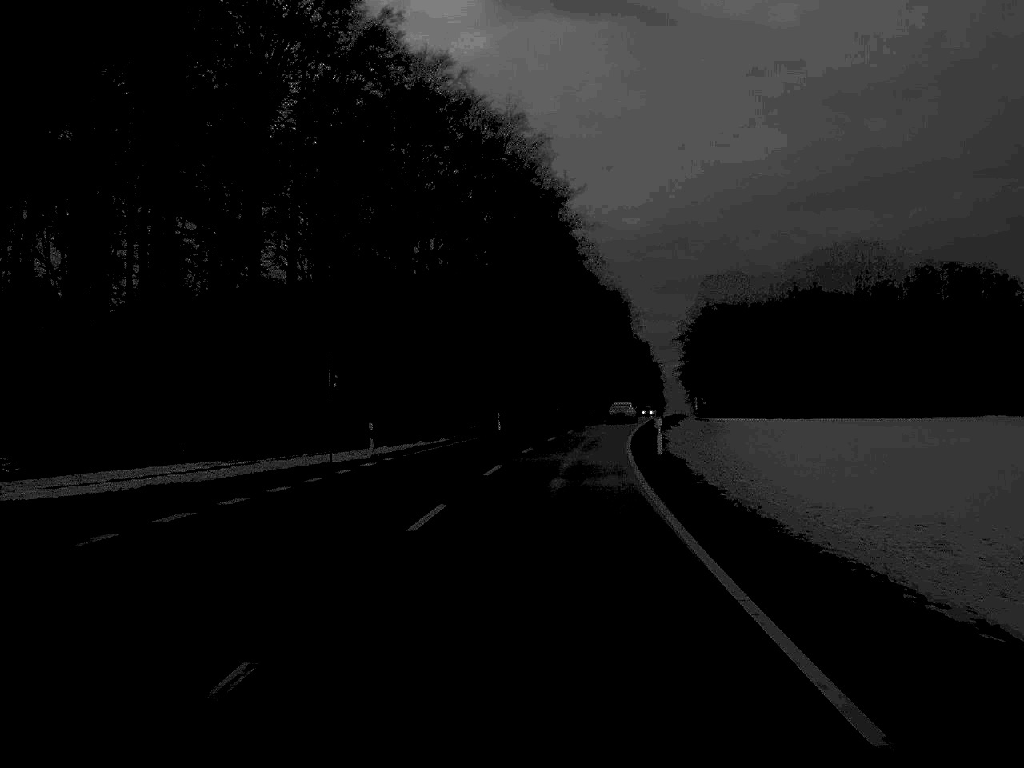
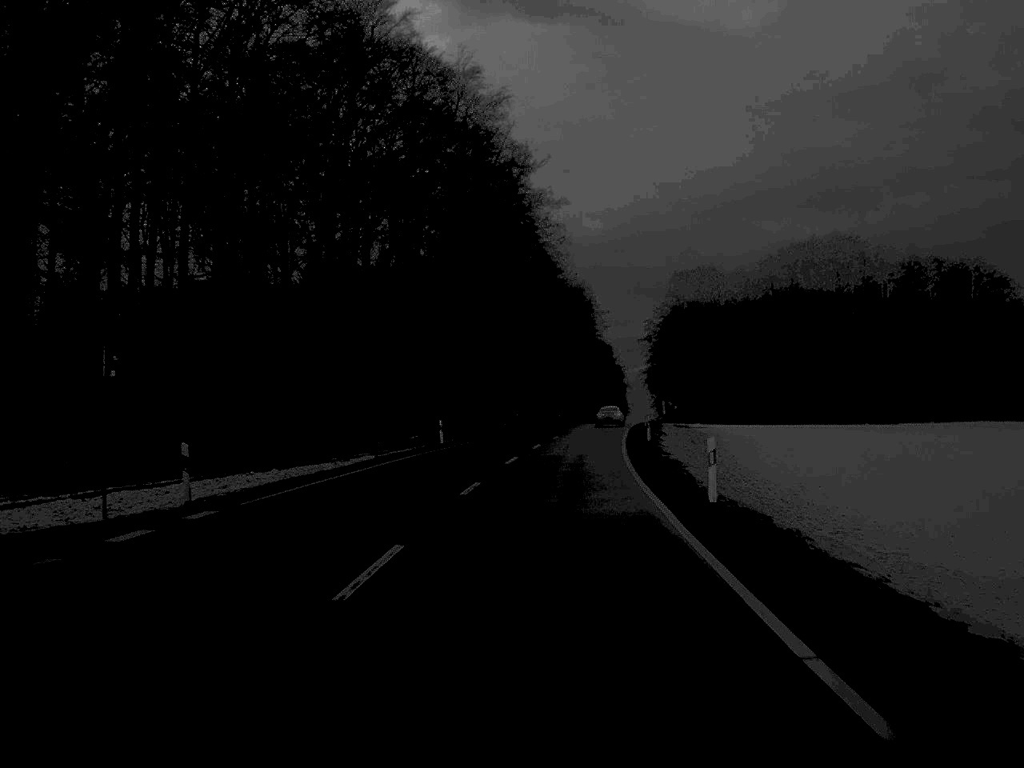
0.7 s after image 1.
(+0.3, +17.2) m; +2°
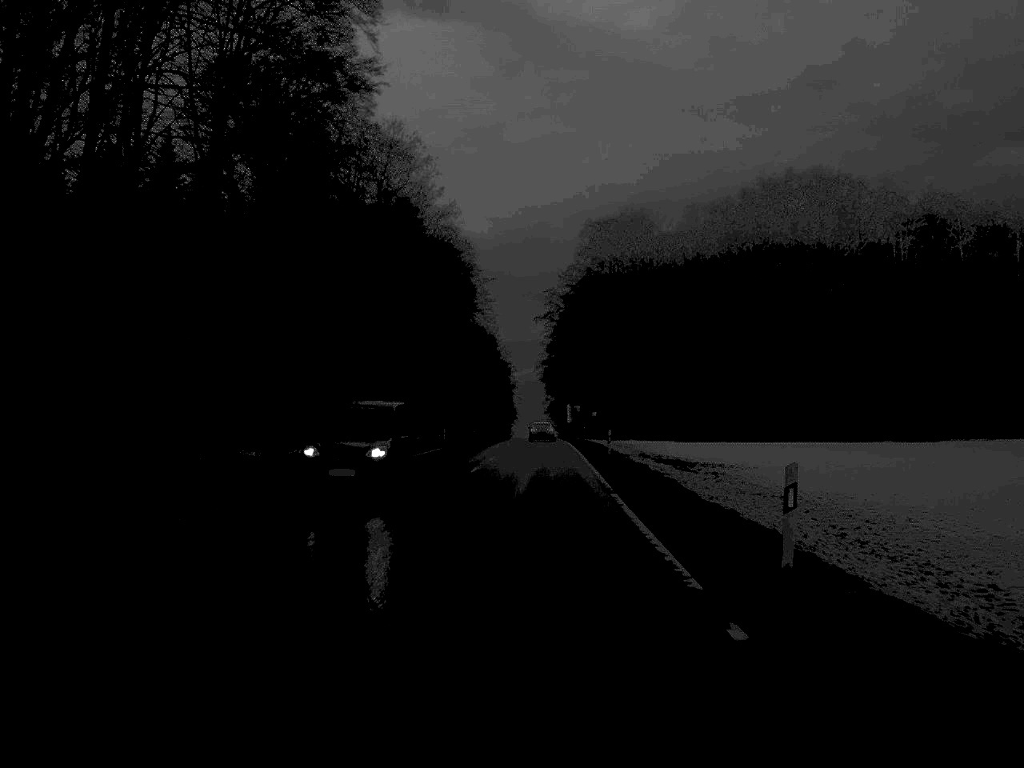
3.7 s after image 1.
(+4.3, +73.8) m; +5°
